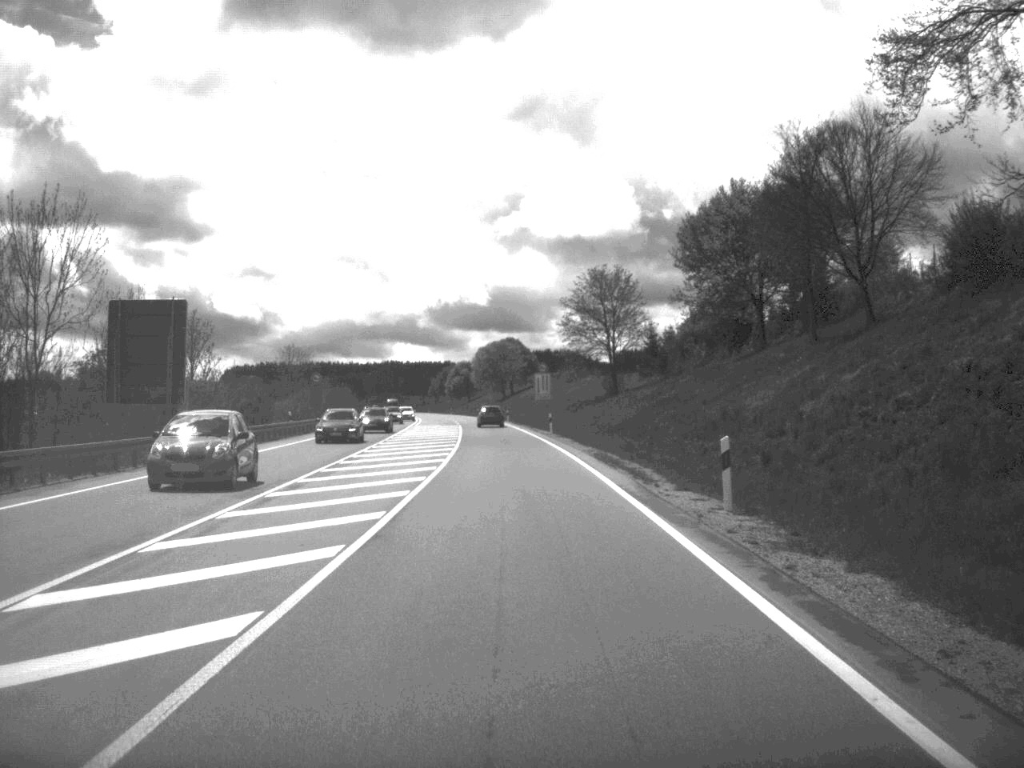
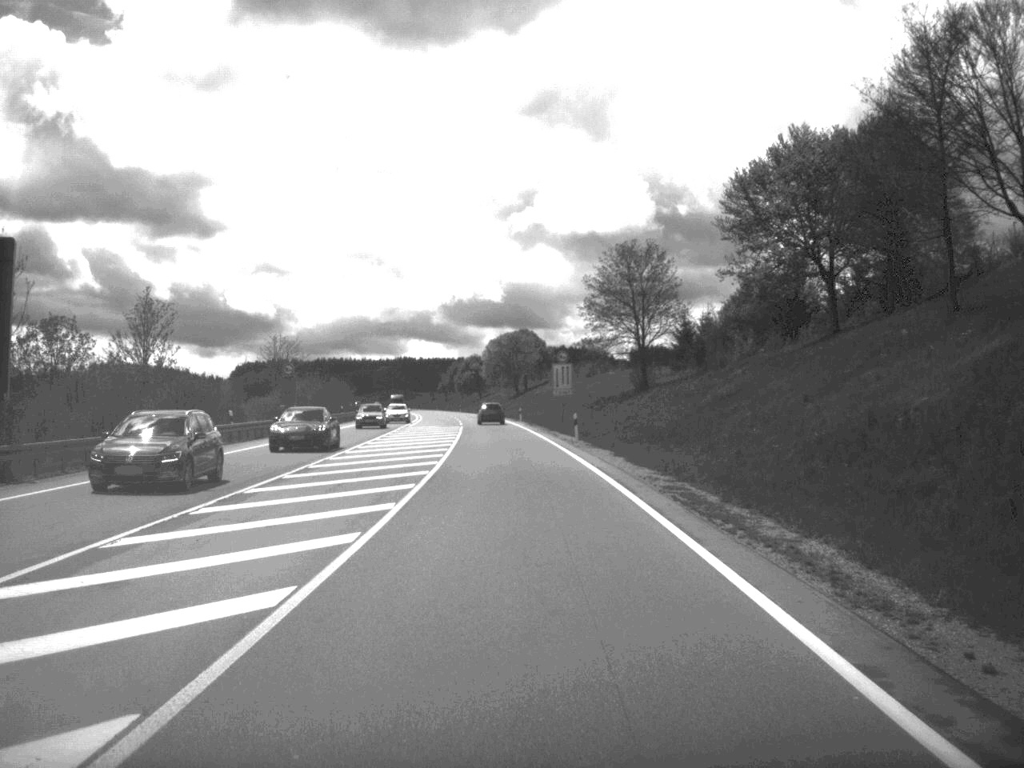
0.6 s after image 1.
(-0.1, +16.8) m; -1°
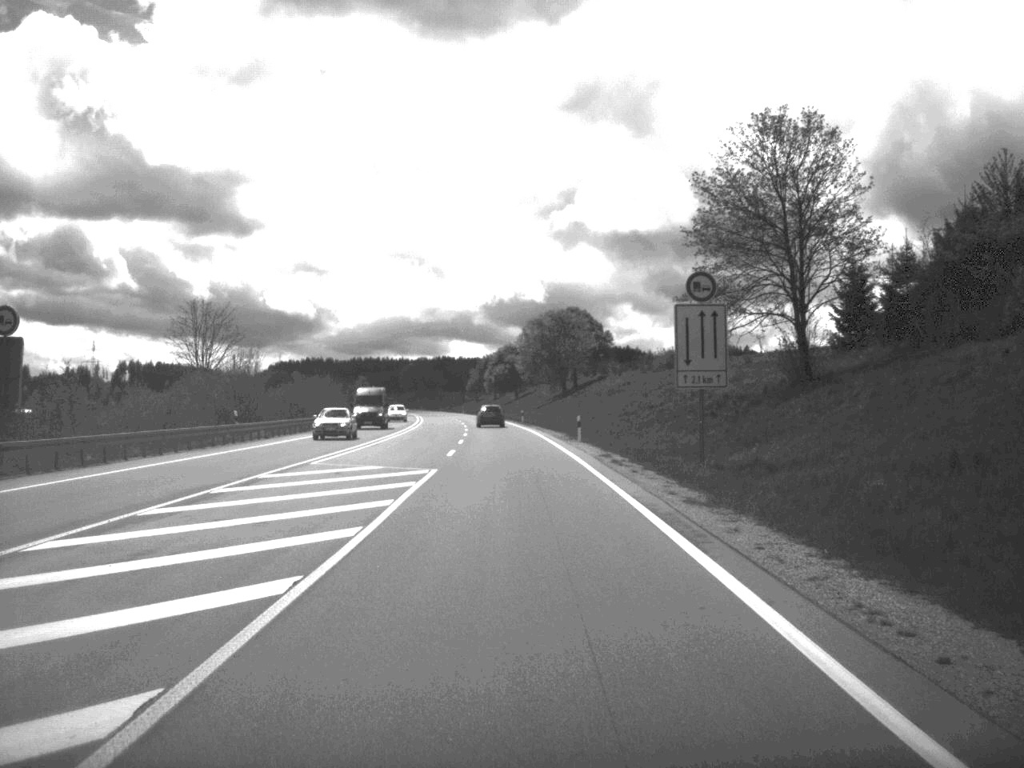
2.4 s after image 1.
(-0.9, +48.8) m; -2°
